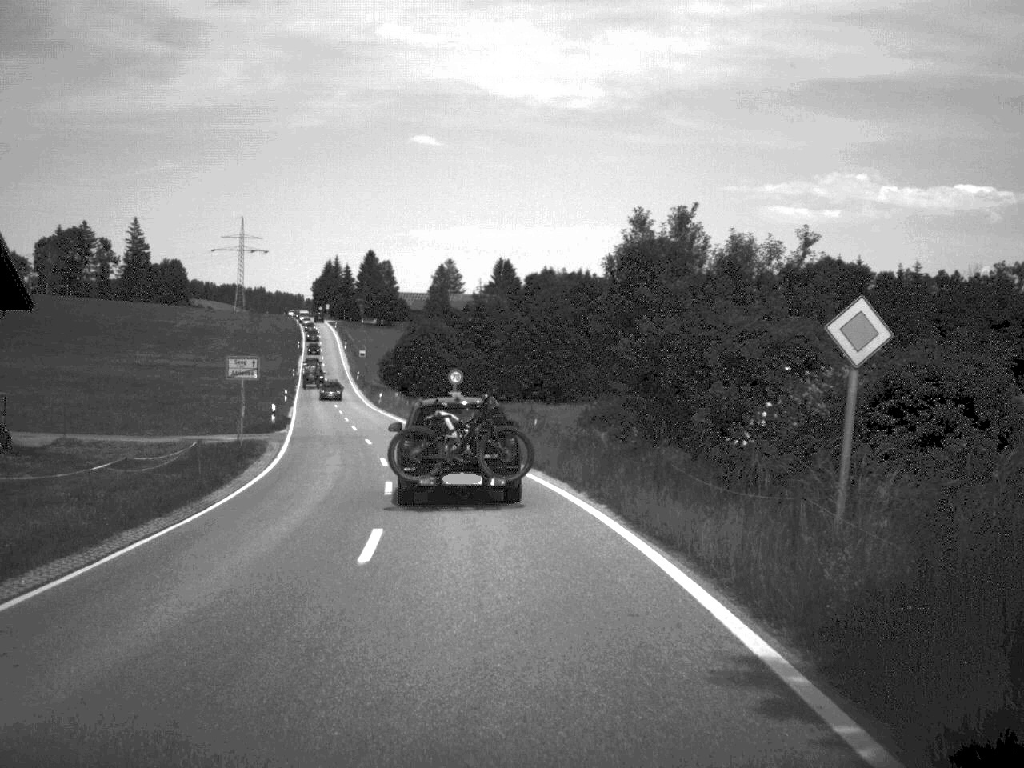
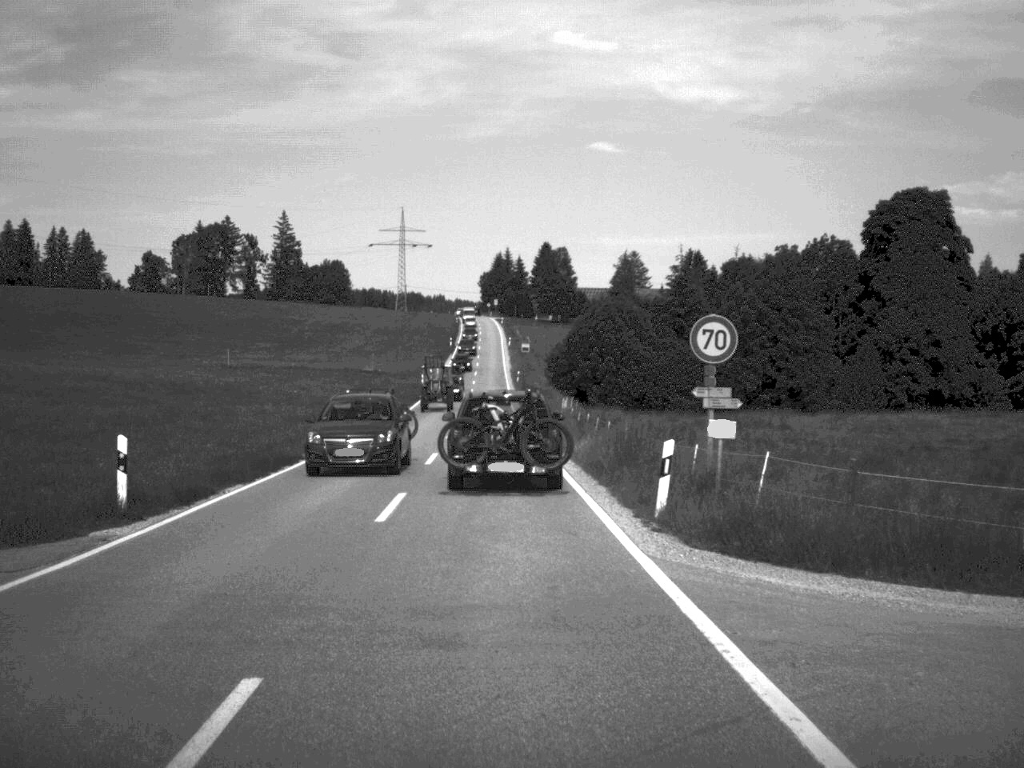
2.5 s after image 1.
(-2.7, +36.0) m; -8°
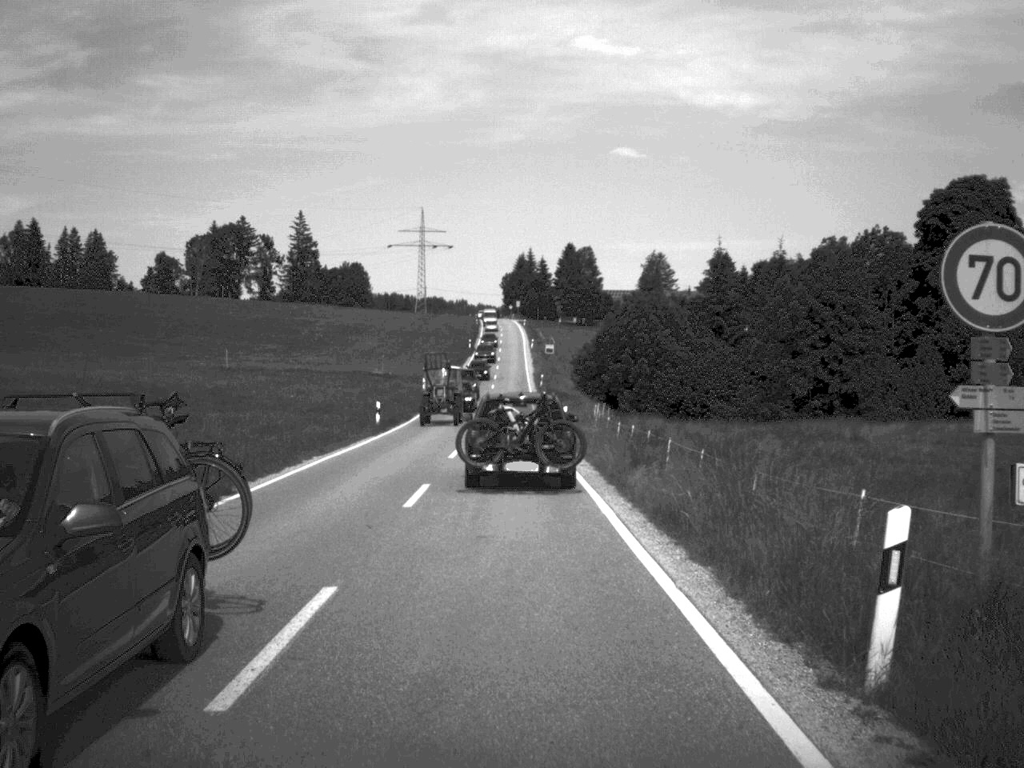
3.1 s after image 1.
(-0.1, +9.0) m; -1°
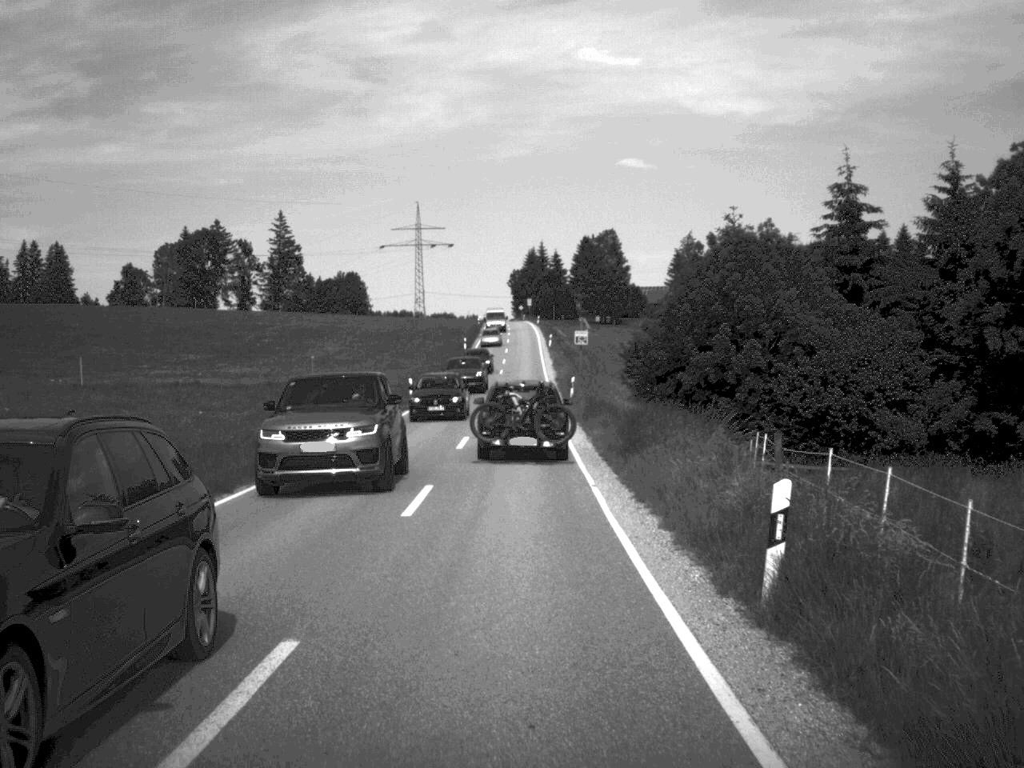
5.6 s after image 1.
(-0.3, +37.4) m; -1°
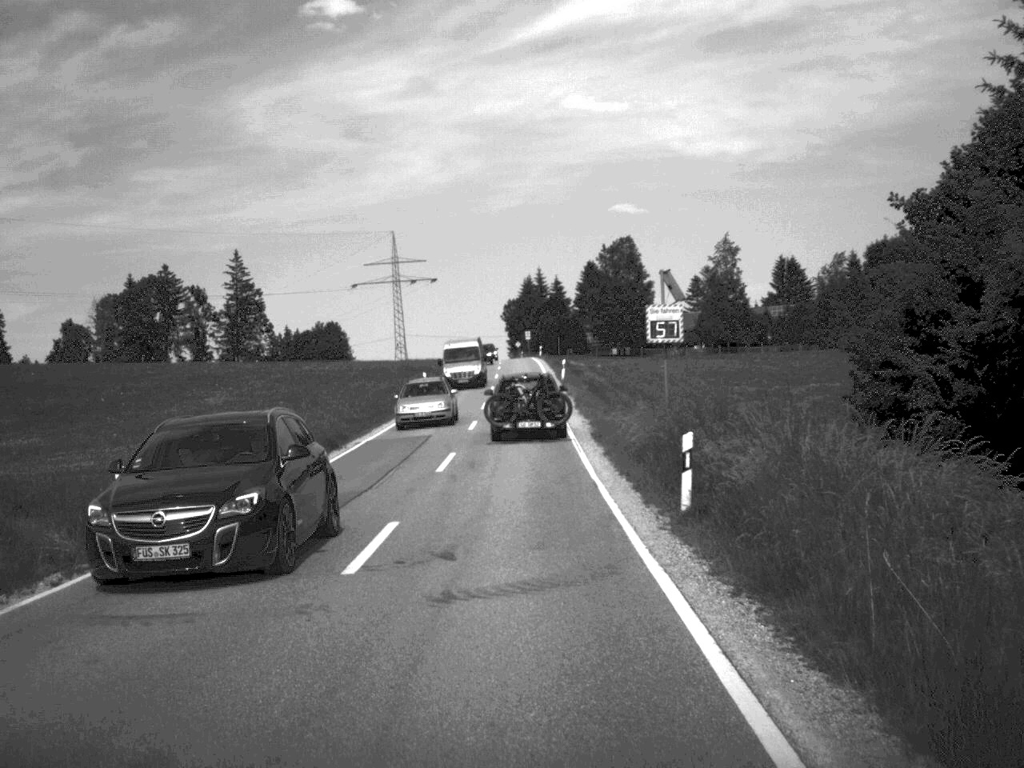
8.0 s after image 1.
(0.0, +39.6) m; 0°
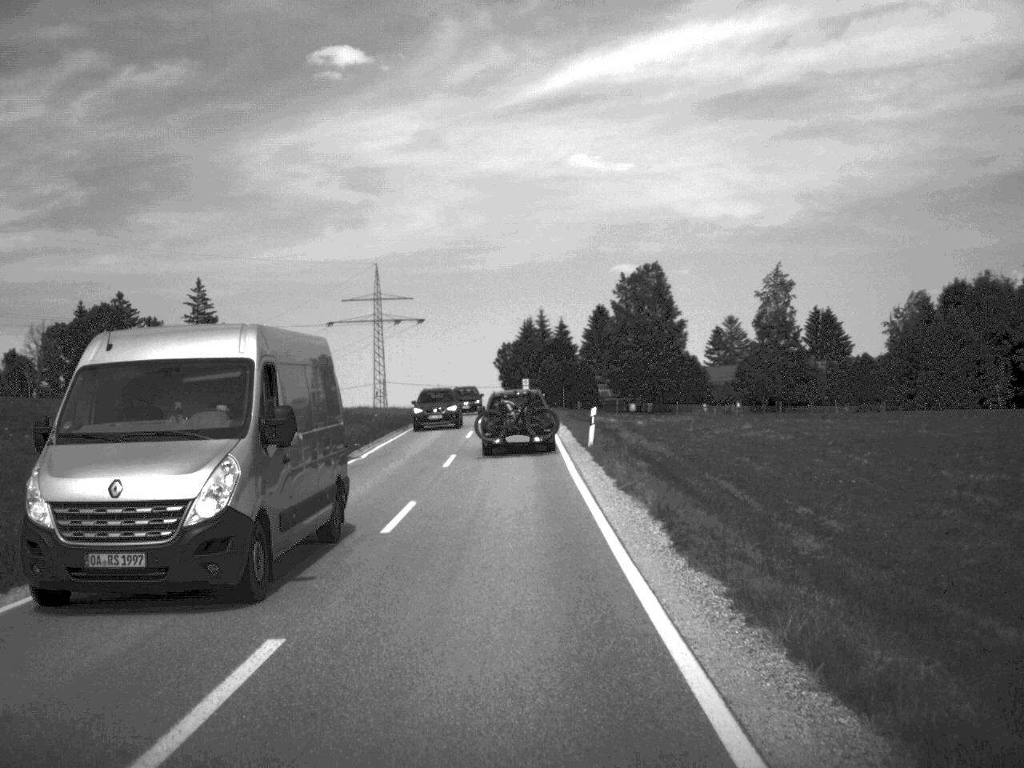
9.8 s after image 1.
(+0.1, +30.2) m; 0°
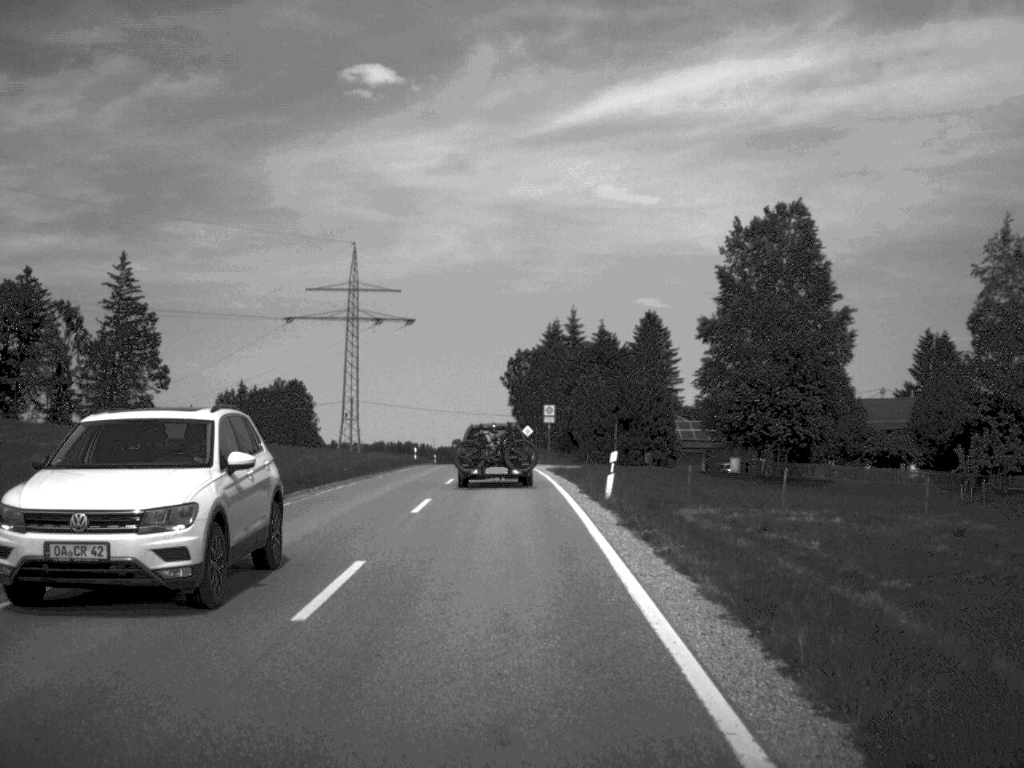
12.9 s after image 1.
(-0.3, +53.9) m; -1°
